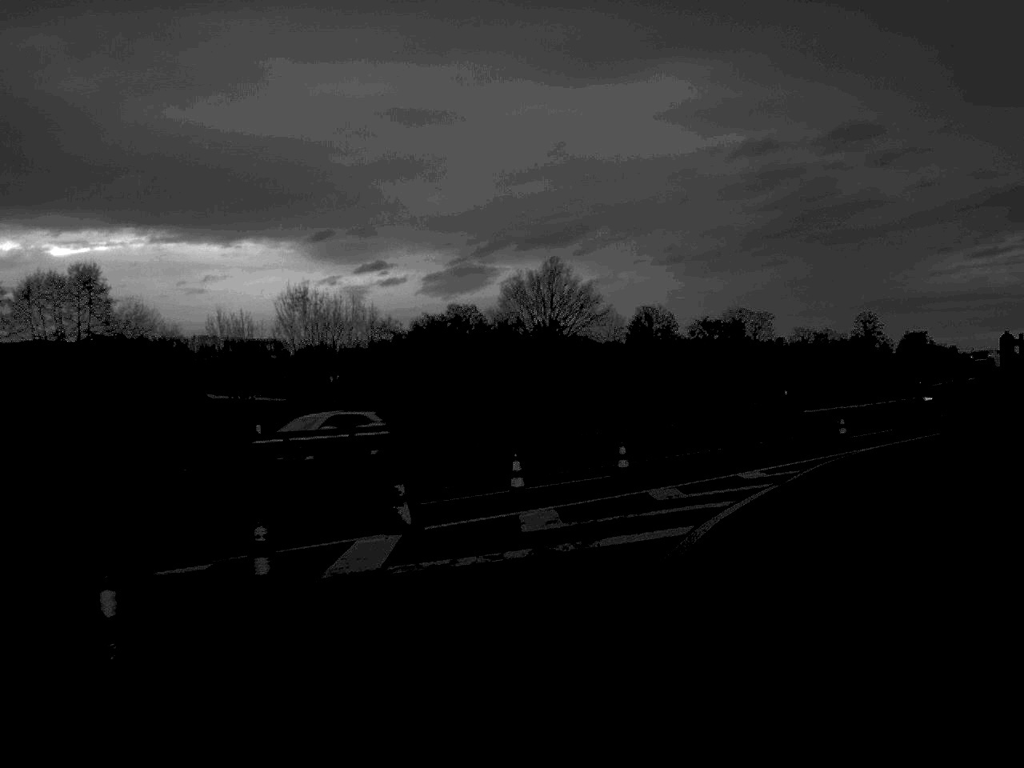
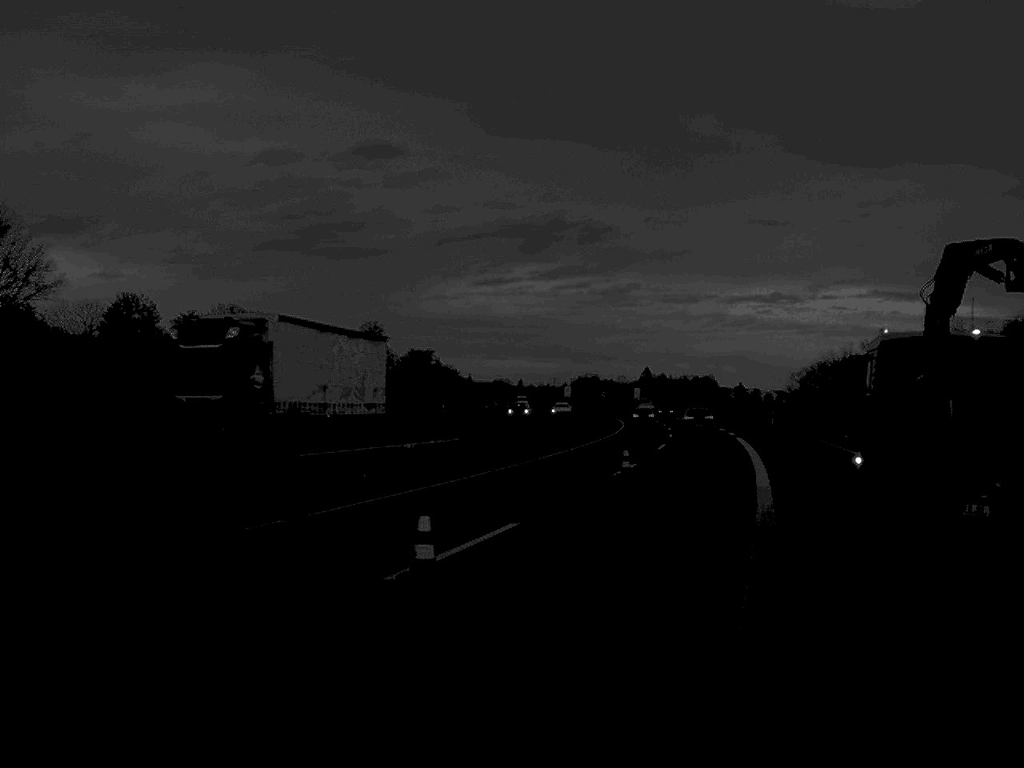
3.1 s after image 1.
(+4.5, +24.0) m; +23°
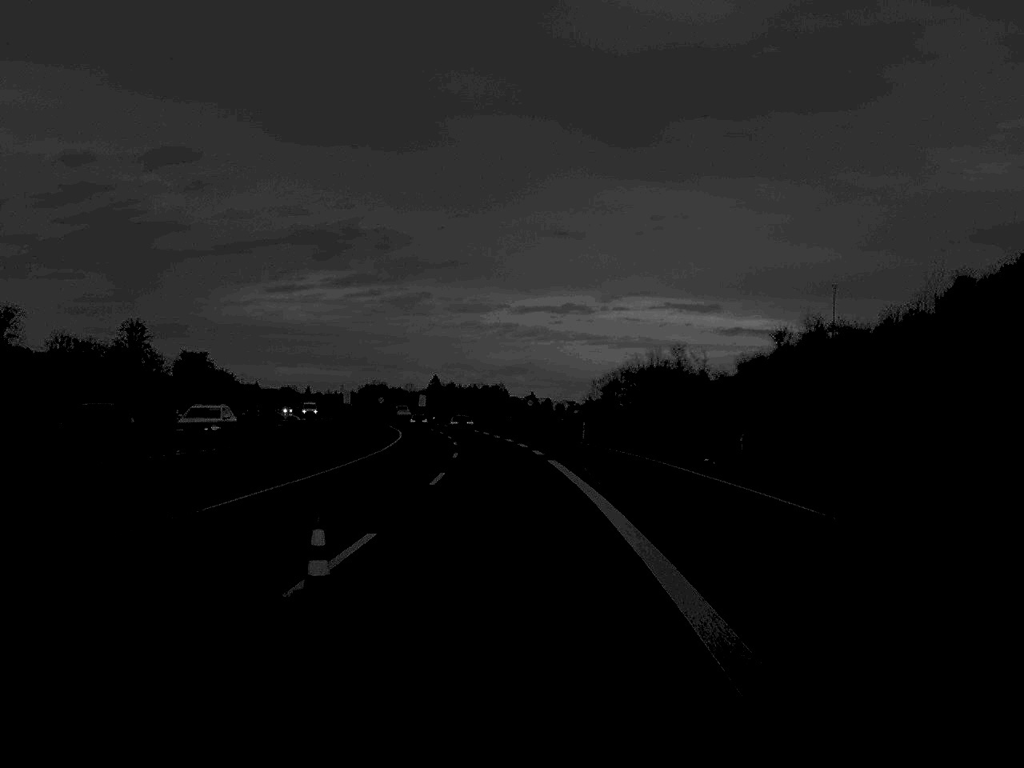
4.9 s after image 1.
(+2.0, +18.5) m; +9°
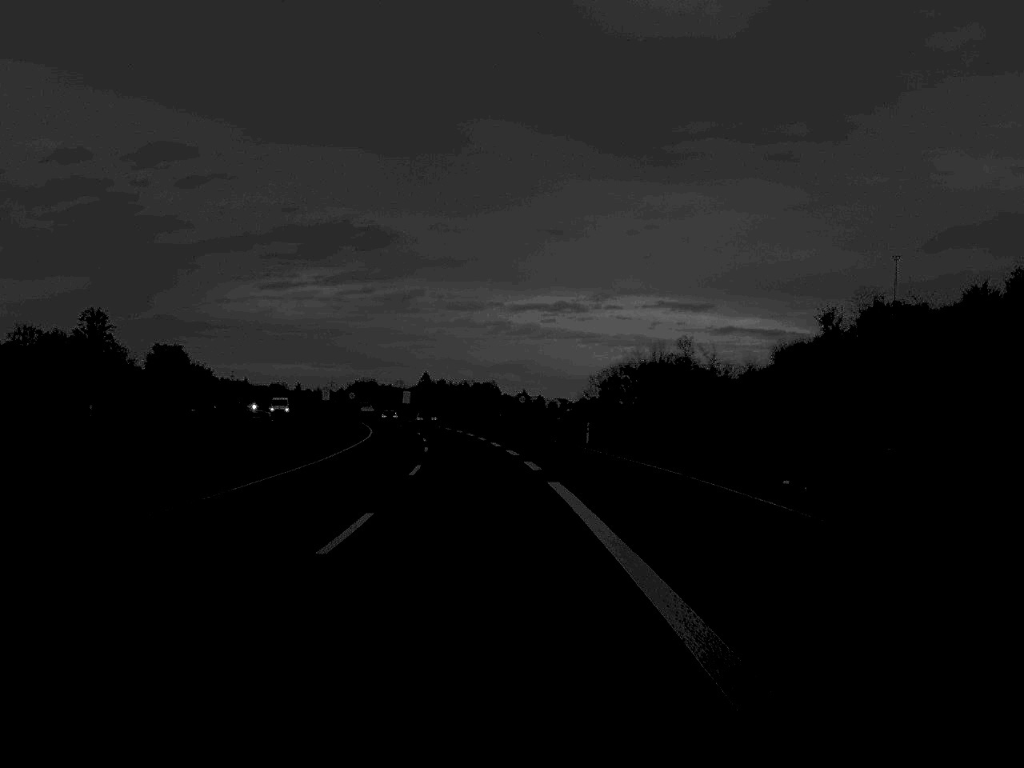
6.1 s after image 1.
(+0.1, +14.8) m; 0°
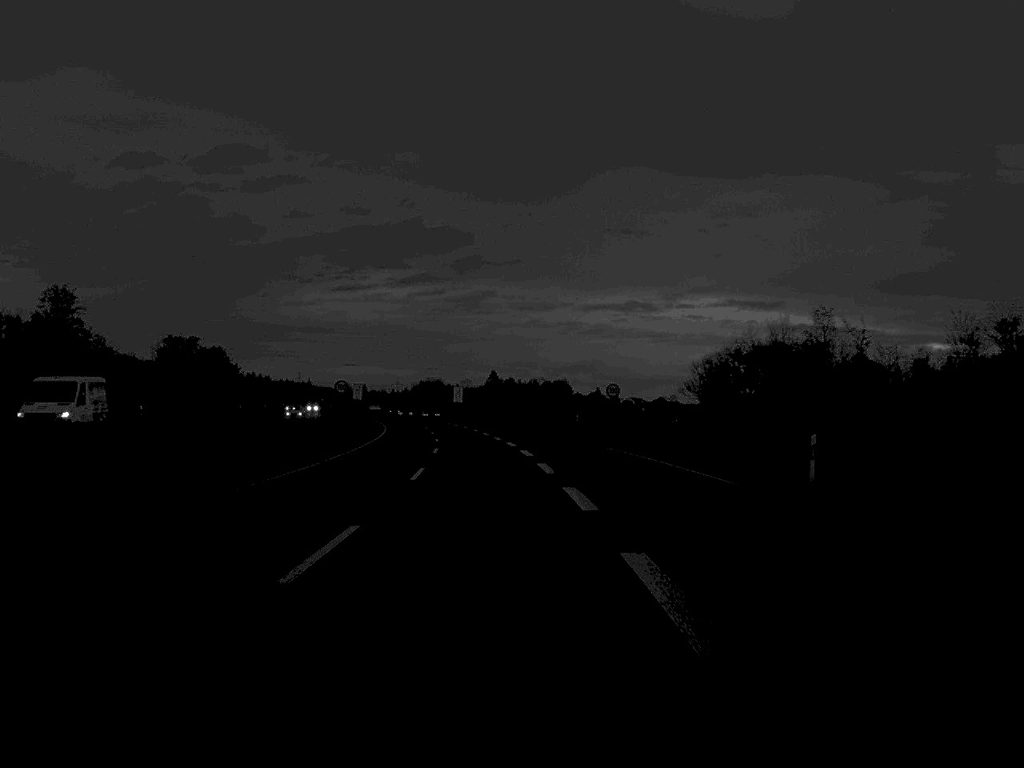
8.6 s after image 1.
(-1.0, +39.2) m; -3°
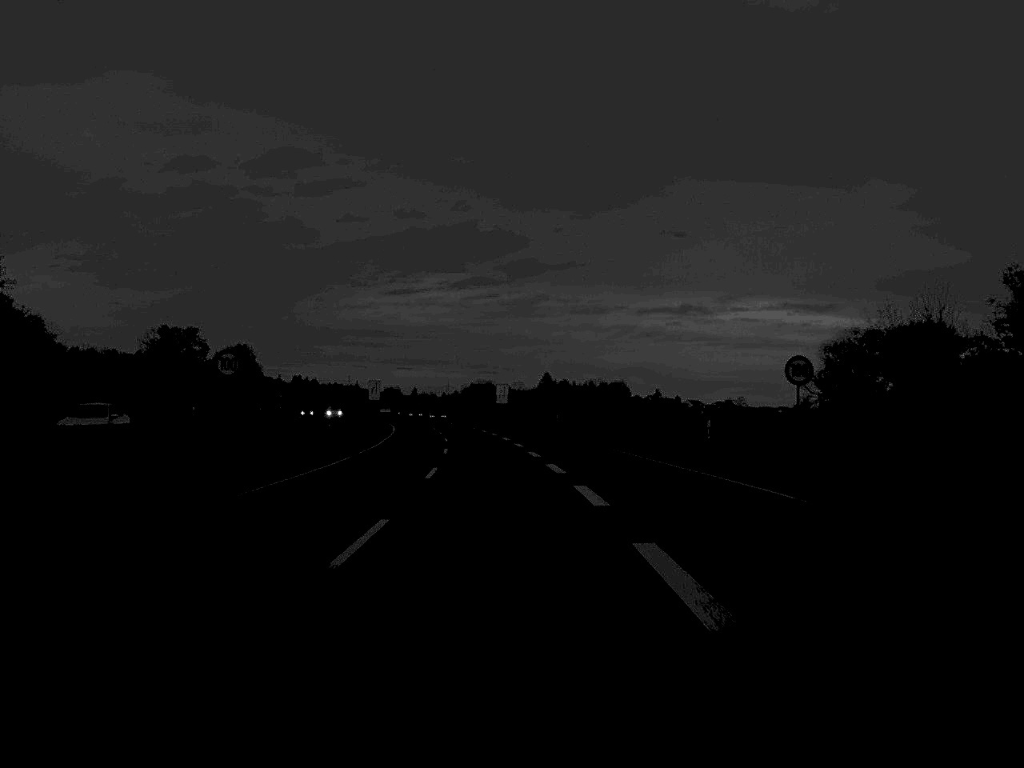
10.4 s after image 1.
(-0.8, +34.8) m; -2°
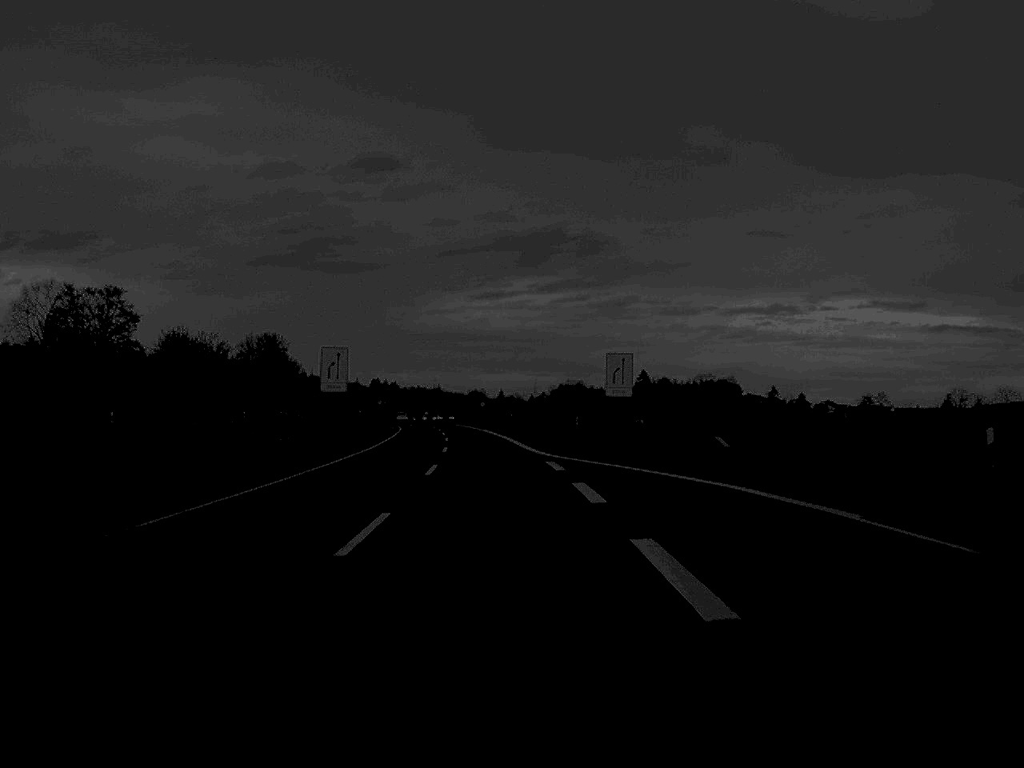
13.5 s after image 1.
(-2.5, +71.5) m; -4°
